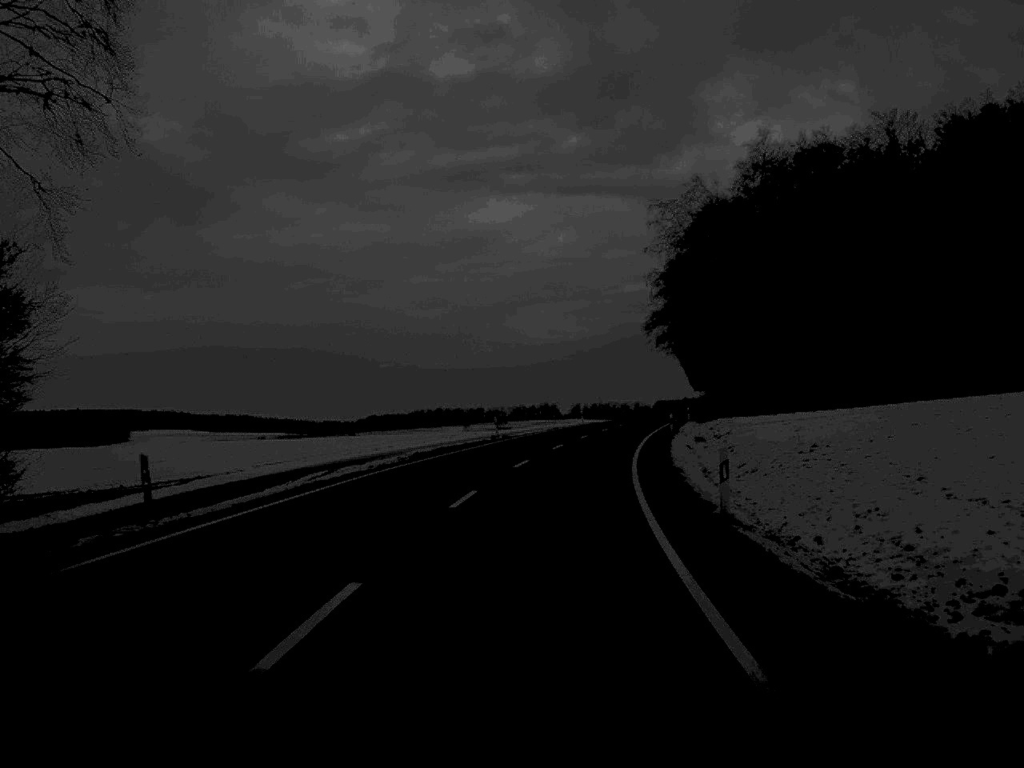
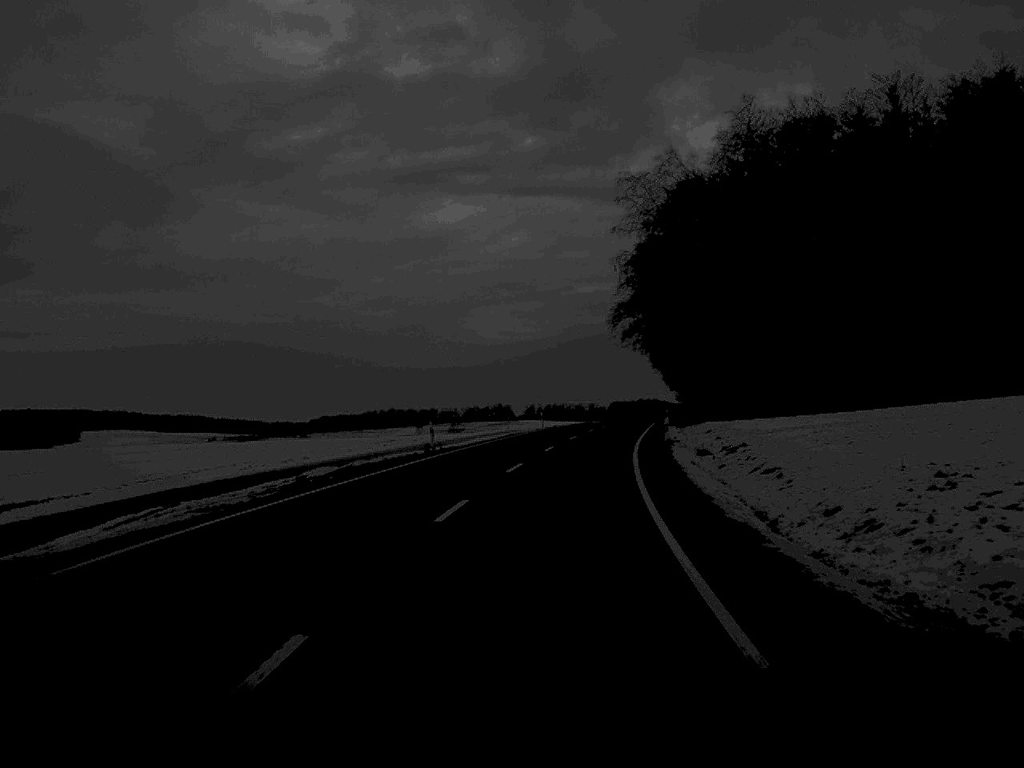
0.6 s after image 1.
(+0.3, +14.3) m; +2°
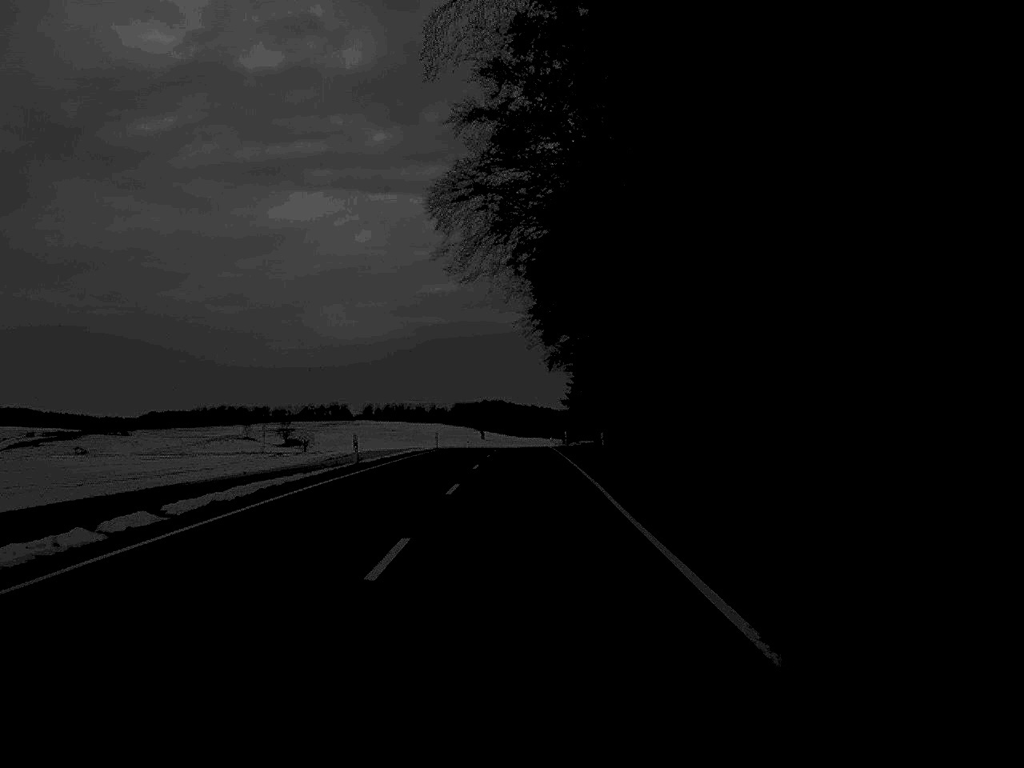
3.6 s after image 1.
(+5.8, +76.8) m; +7°
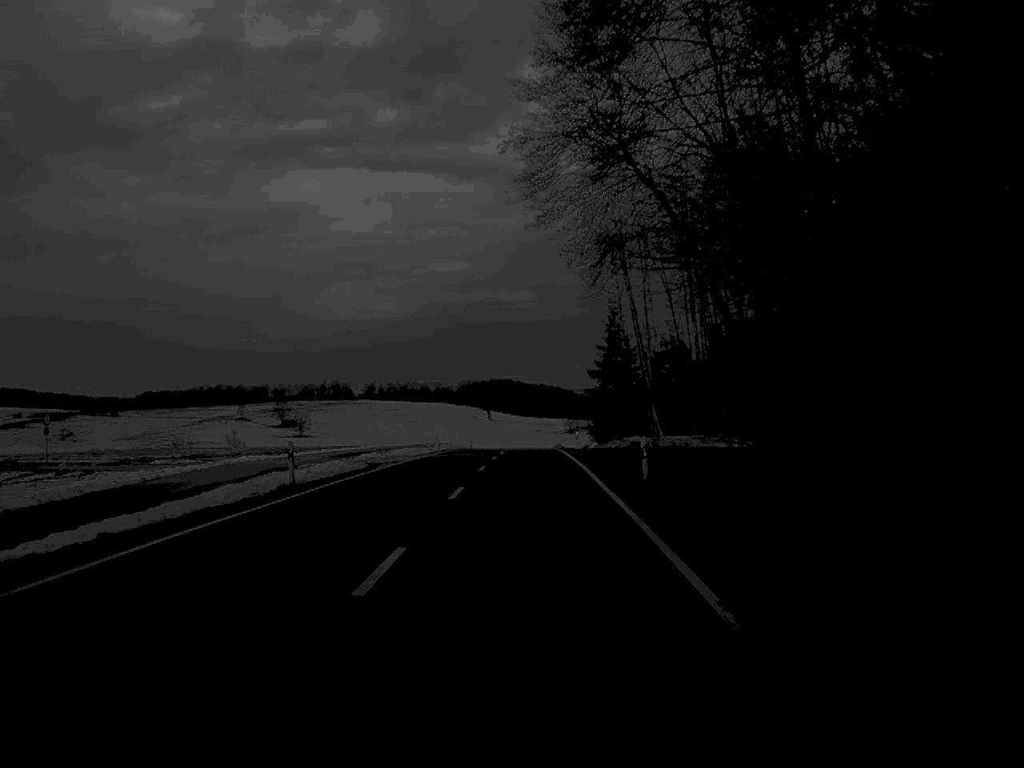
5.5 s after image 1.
(-0.1, +48.8) m; 0°
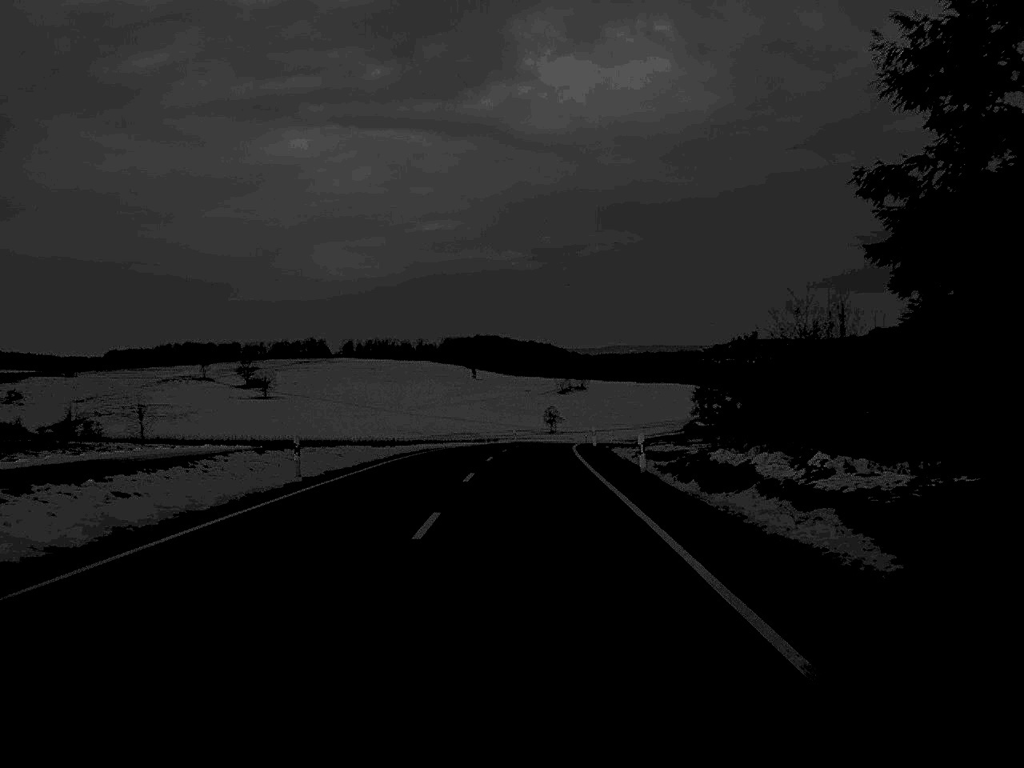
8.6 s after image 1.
(+0.2, +79.3) m; 0°
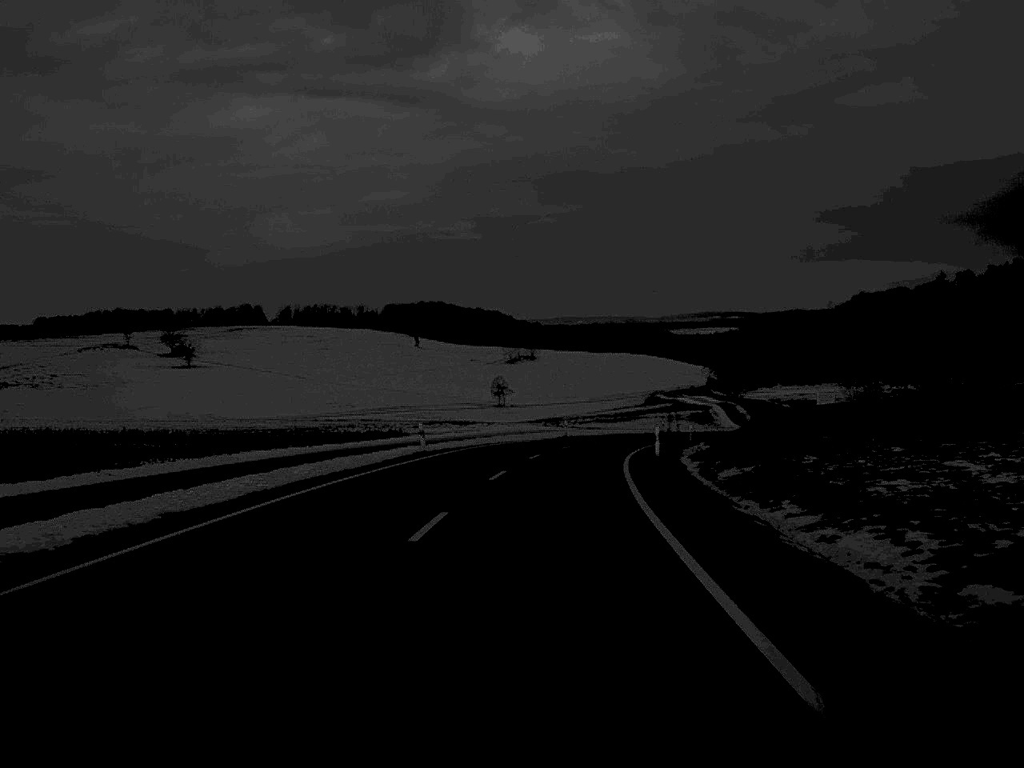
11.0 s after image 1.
(+0.8, +60.0) m; +3°
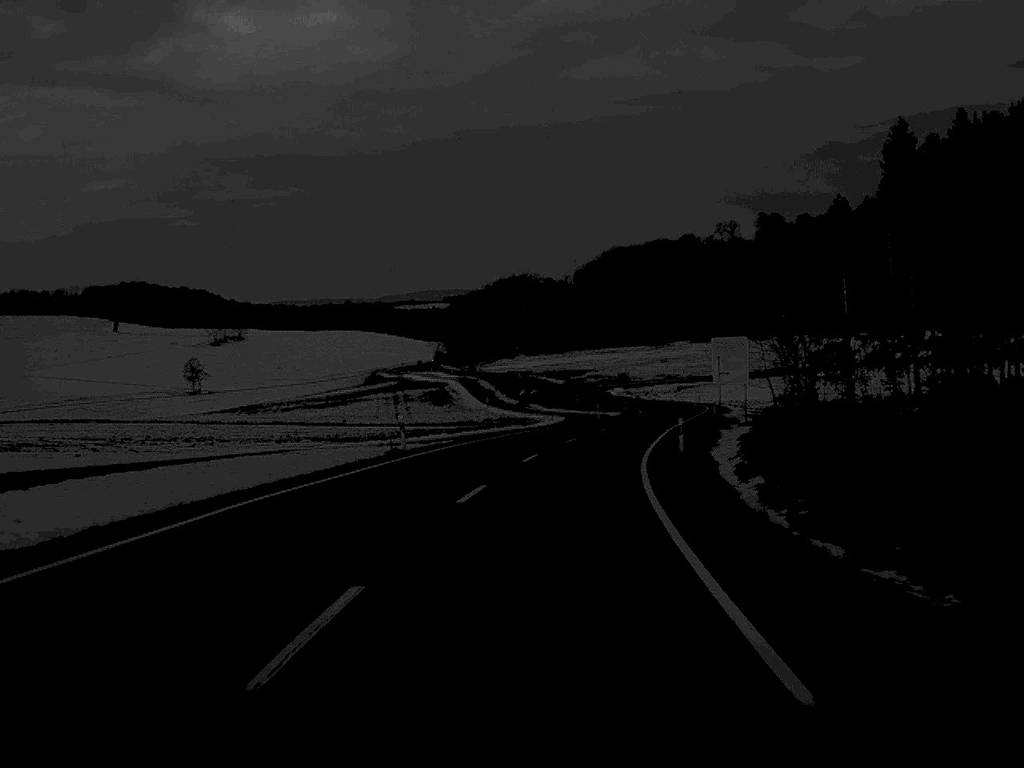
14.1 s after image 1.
(+8.0, +78.4) m; +13°
